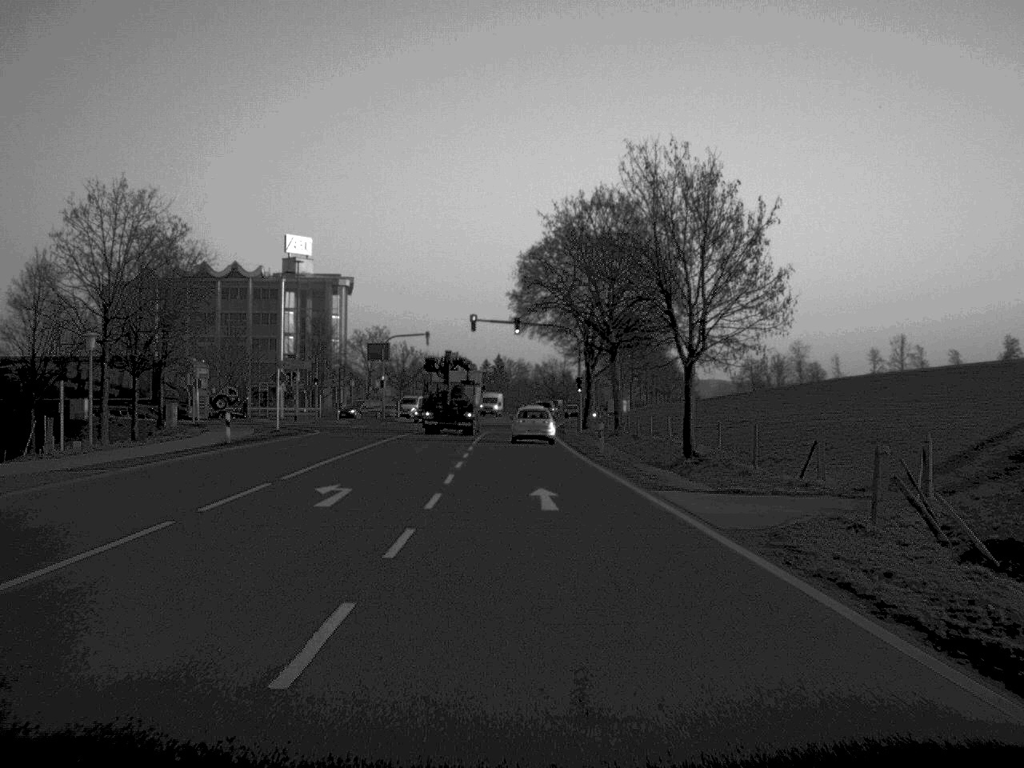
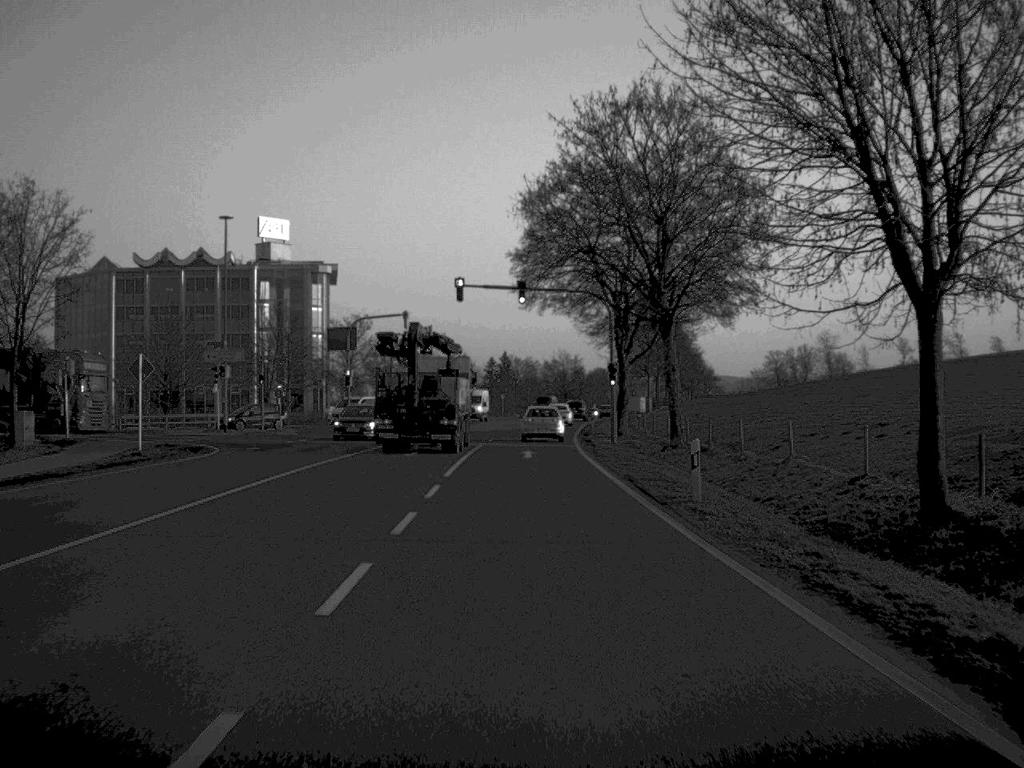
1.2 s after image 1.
(-0.1, +21.6) m; 0°
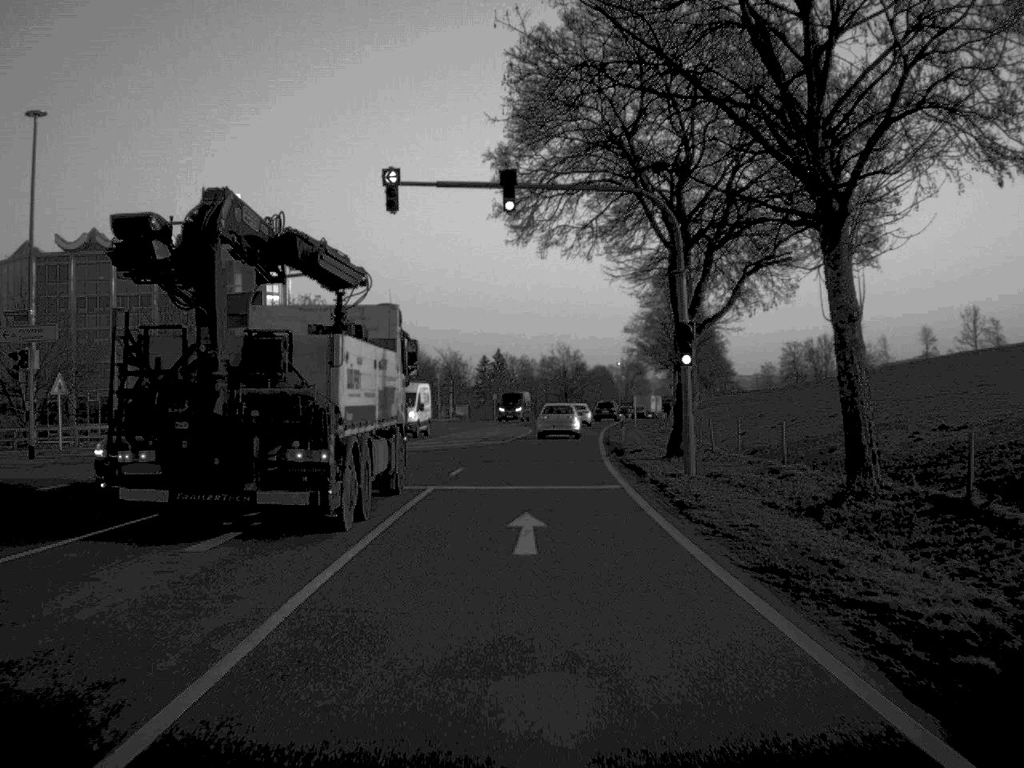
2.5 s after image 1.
(0.0, +24.2) m; 0°
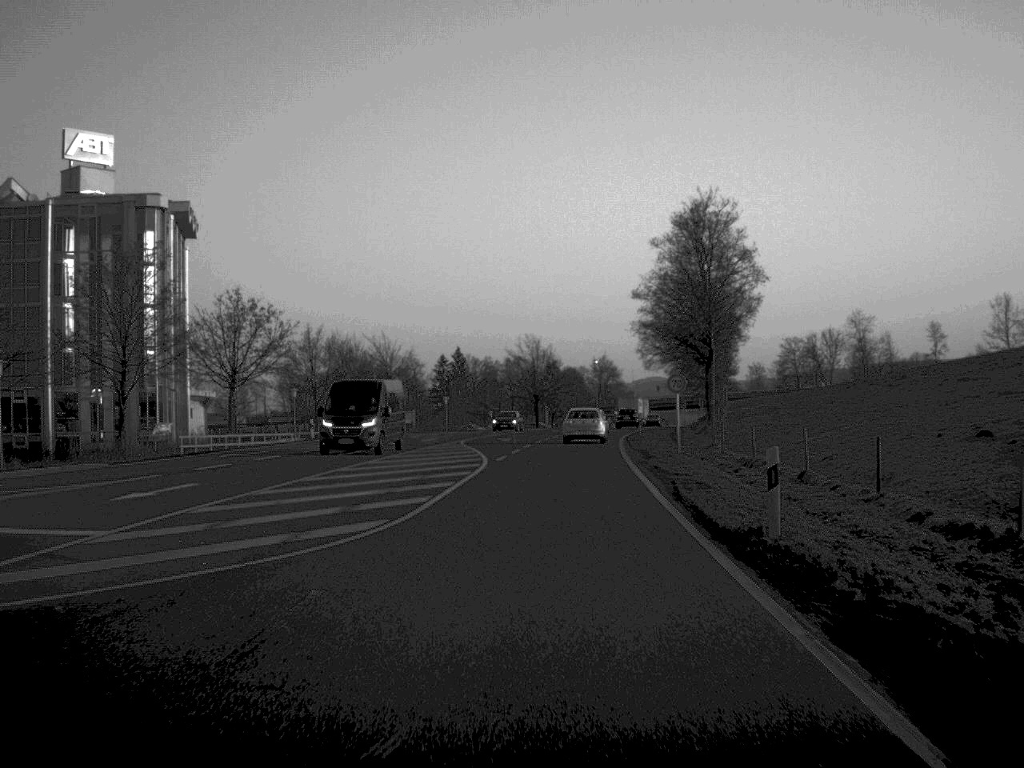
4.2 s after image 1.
(+0.4, +33.0) m; +2°
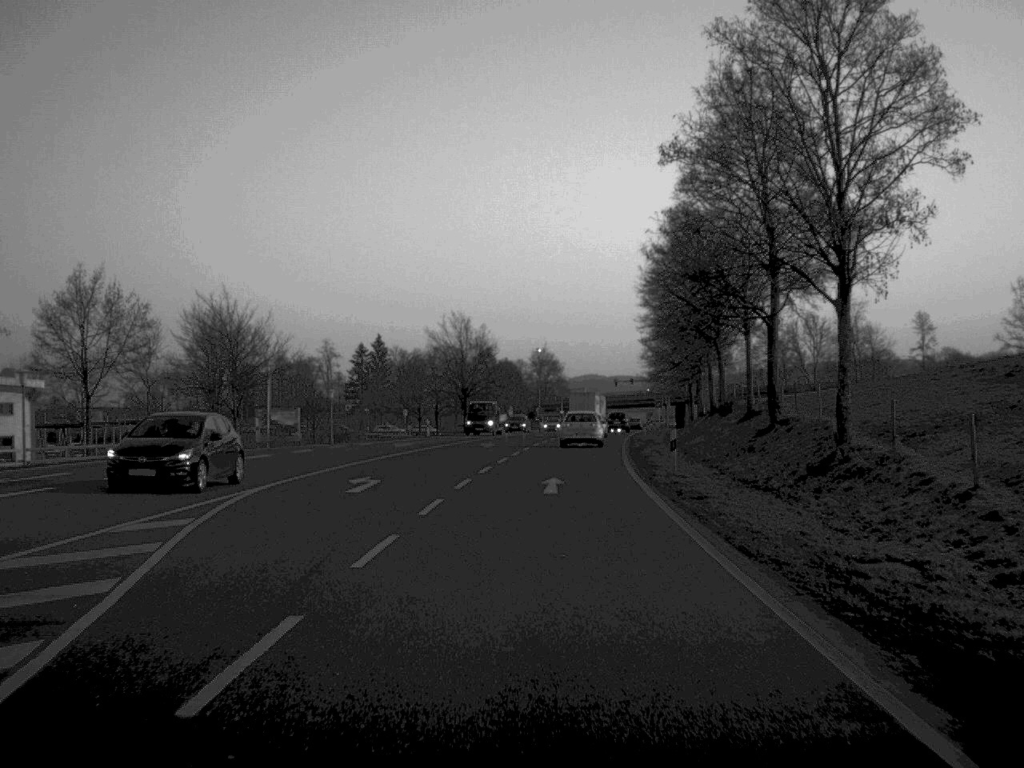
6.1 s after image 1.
(+0.9, +35.2) m; +3°
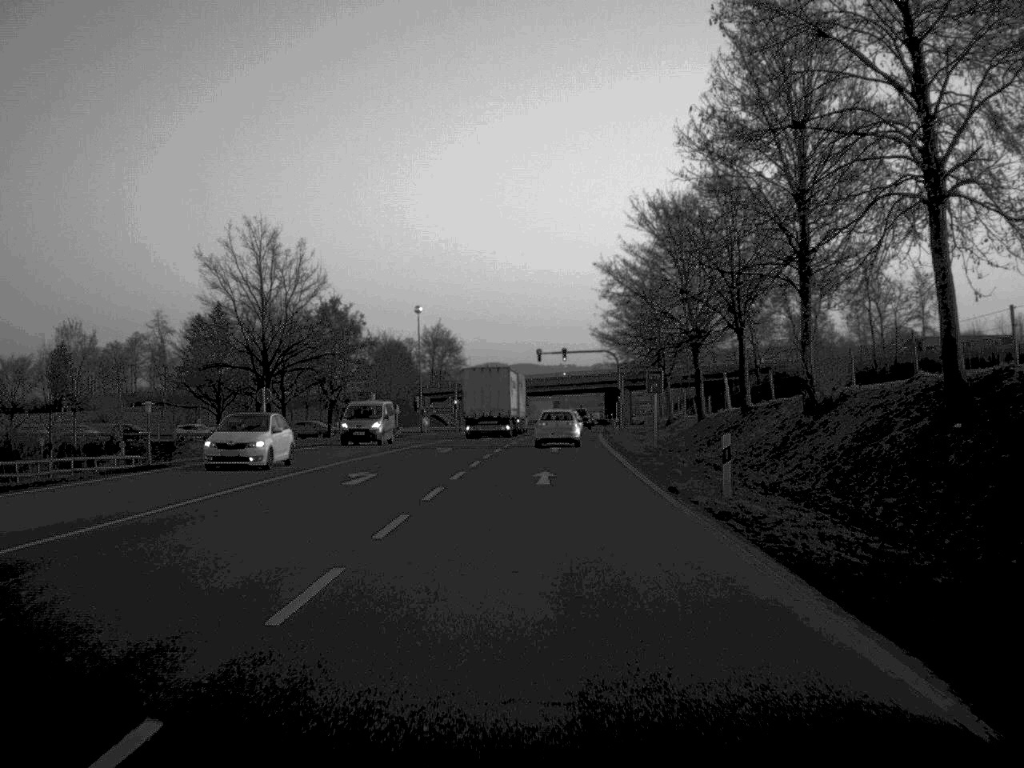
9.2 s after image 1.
(+2.3, +57.1) m; +4°
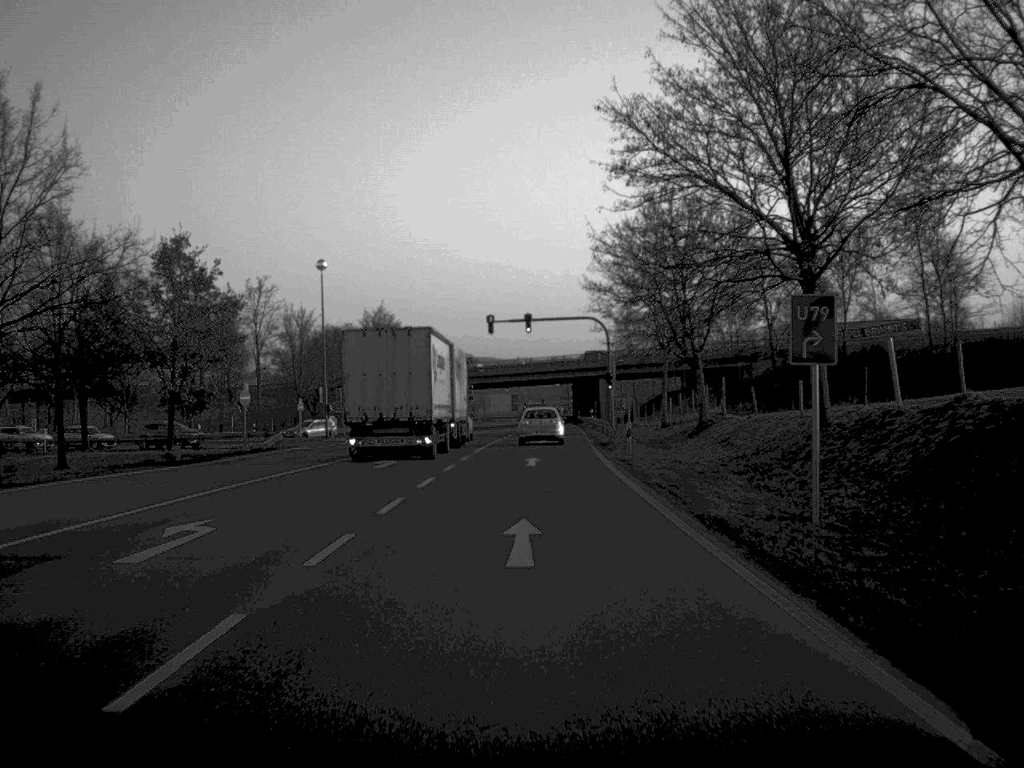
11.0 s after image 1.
(+0.6, +32.2) m; +2°
